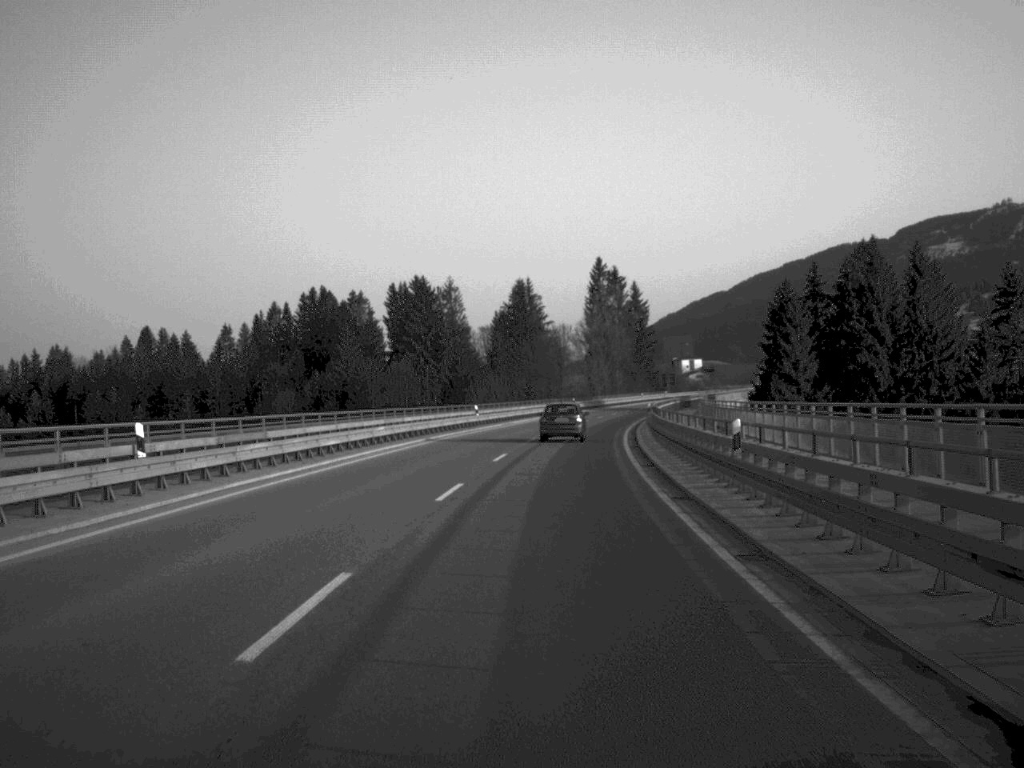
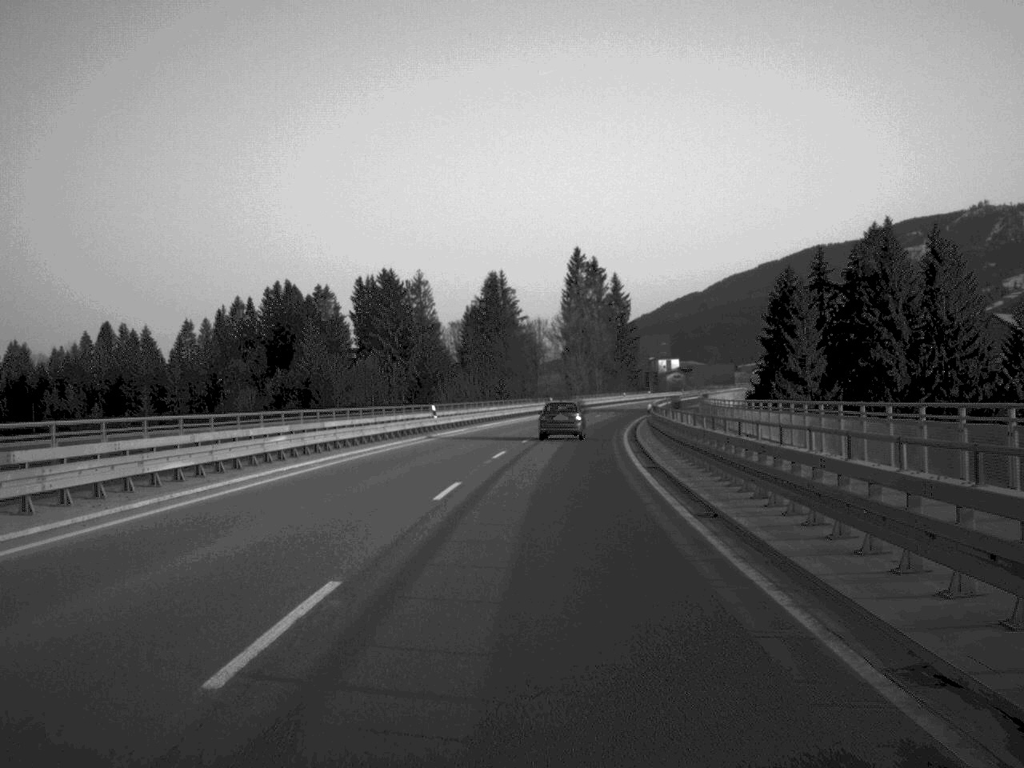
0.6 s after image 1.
(+0.1, +13.6) m; +1°
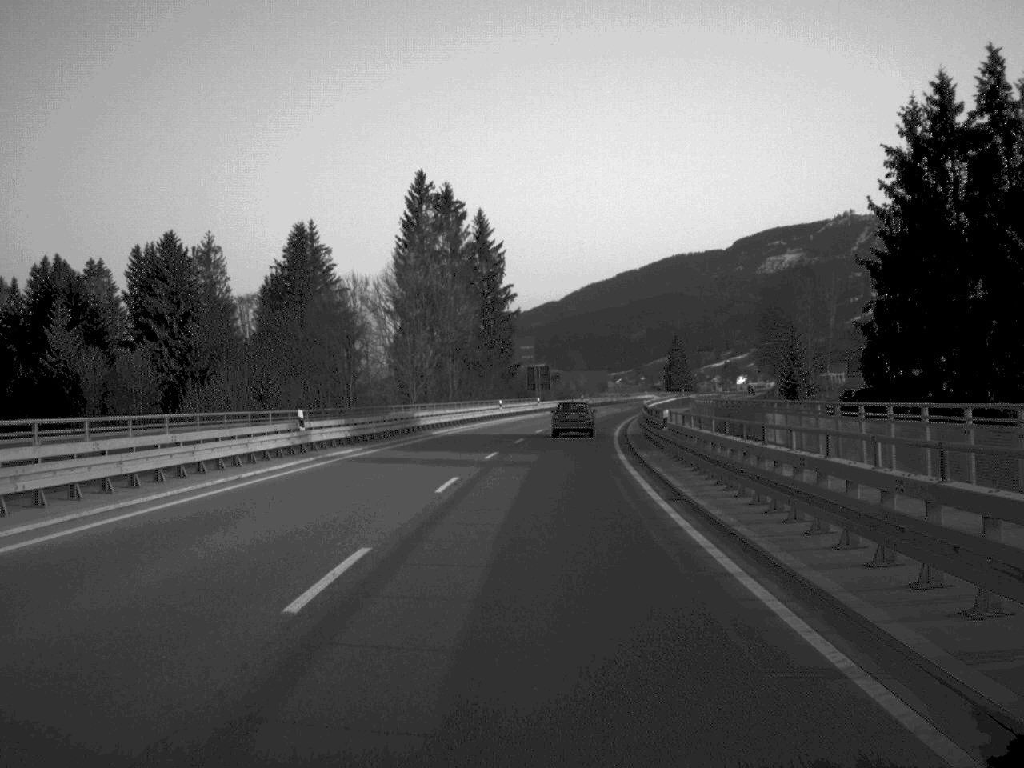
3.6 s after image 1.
(+4.1, +71.4) m; +7°
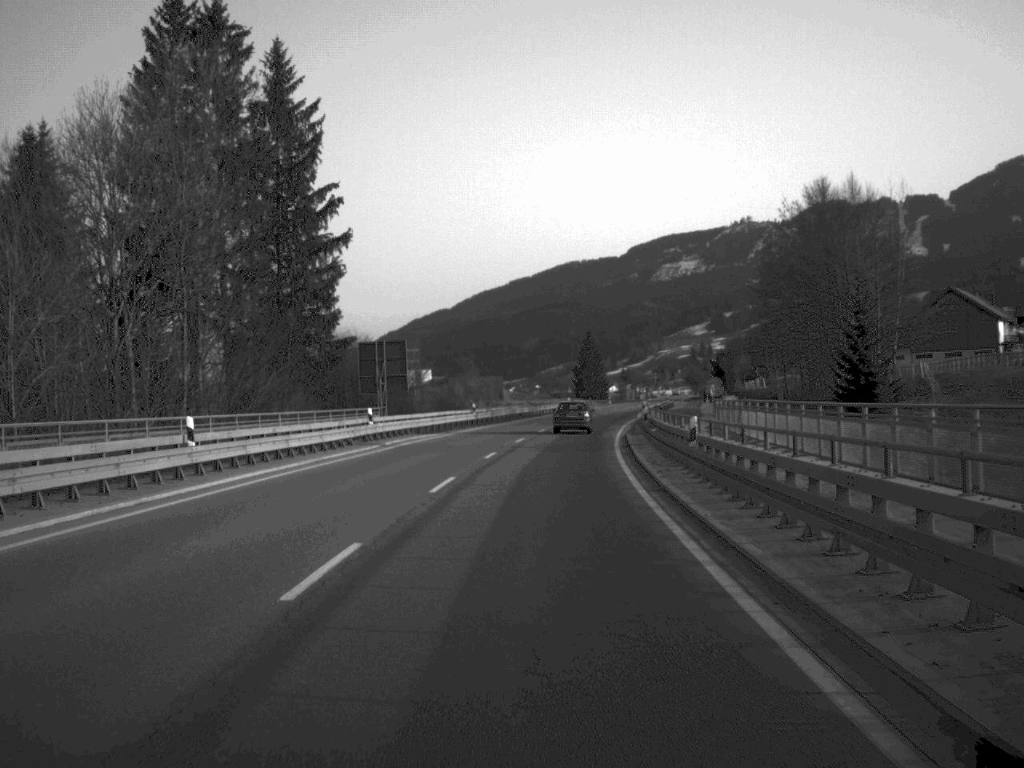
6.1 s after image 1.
(+2.6, +58.9) m; +5°
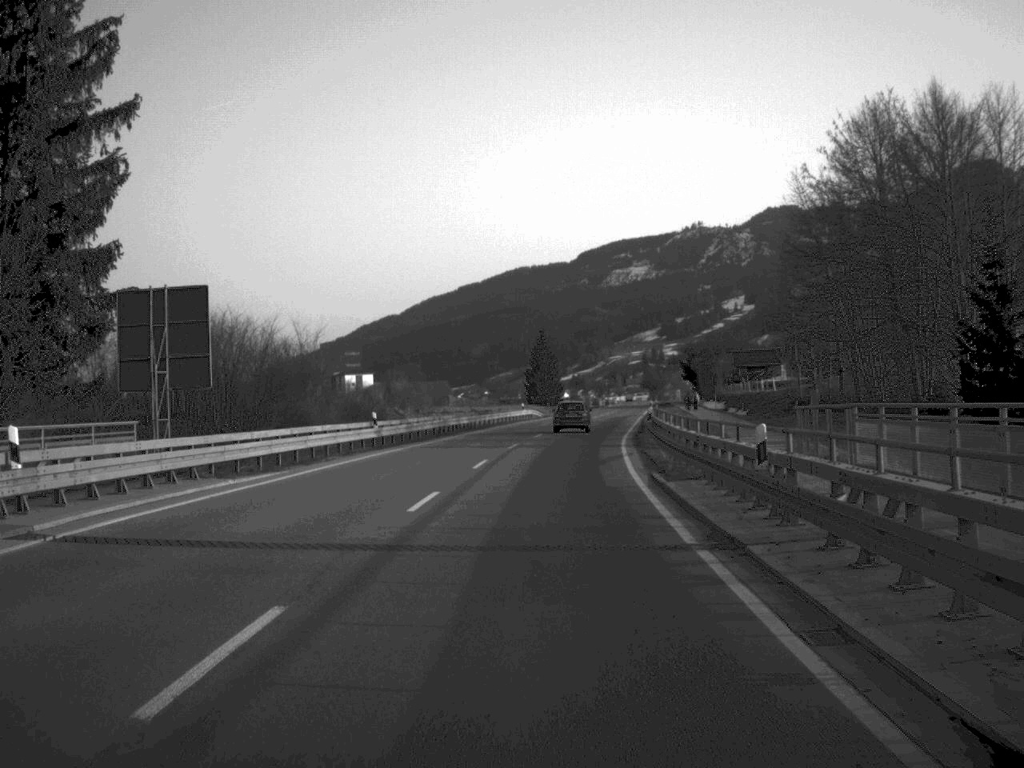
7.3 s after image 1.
(+0.5, +27.6) m; +2°
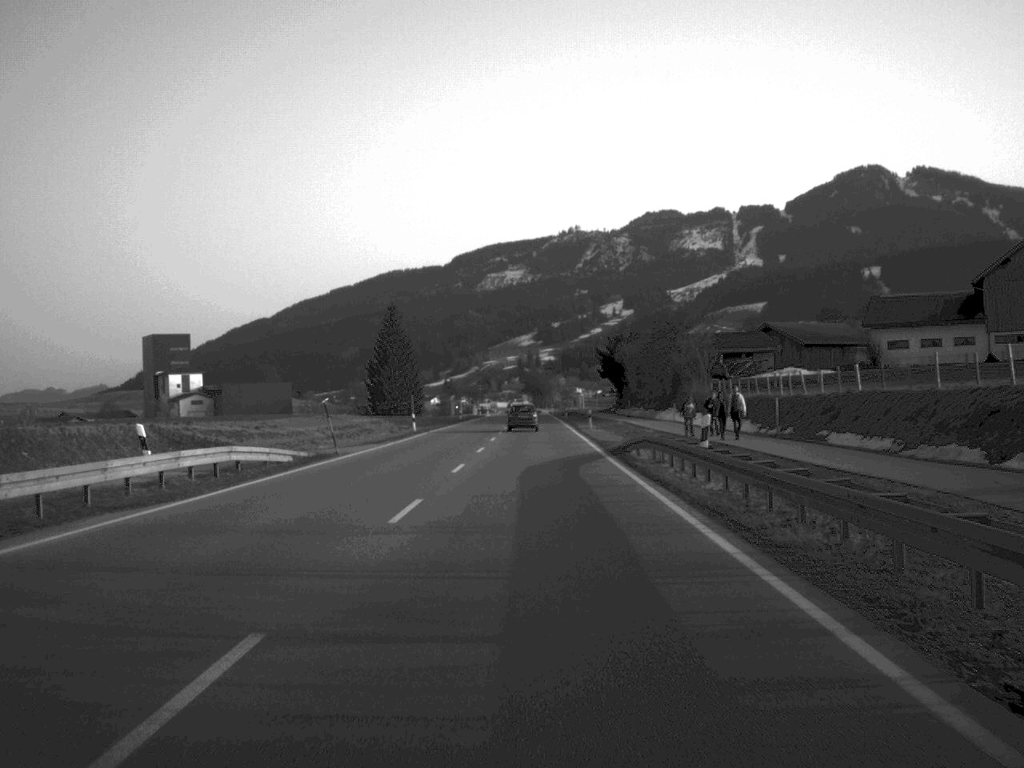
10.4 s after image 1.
(+4.1, +73.0) m; +6°
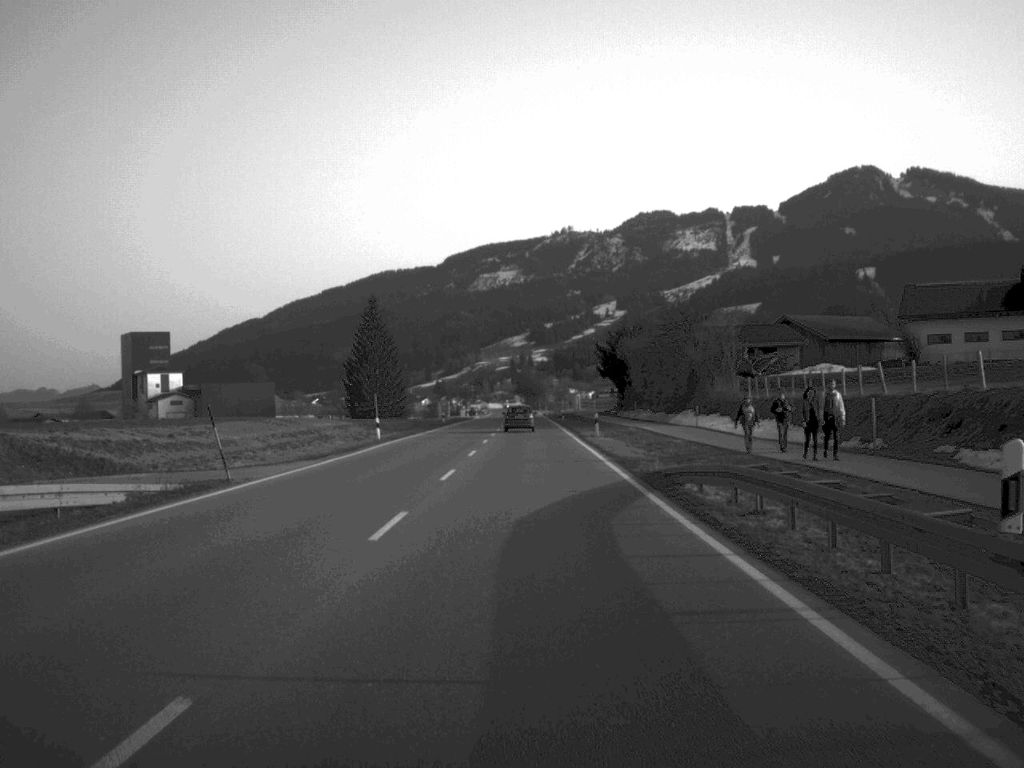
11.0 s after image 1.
(0.0, +13.8) m; 0°
